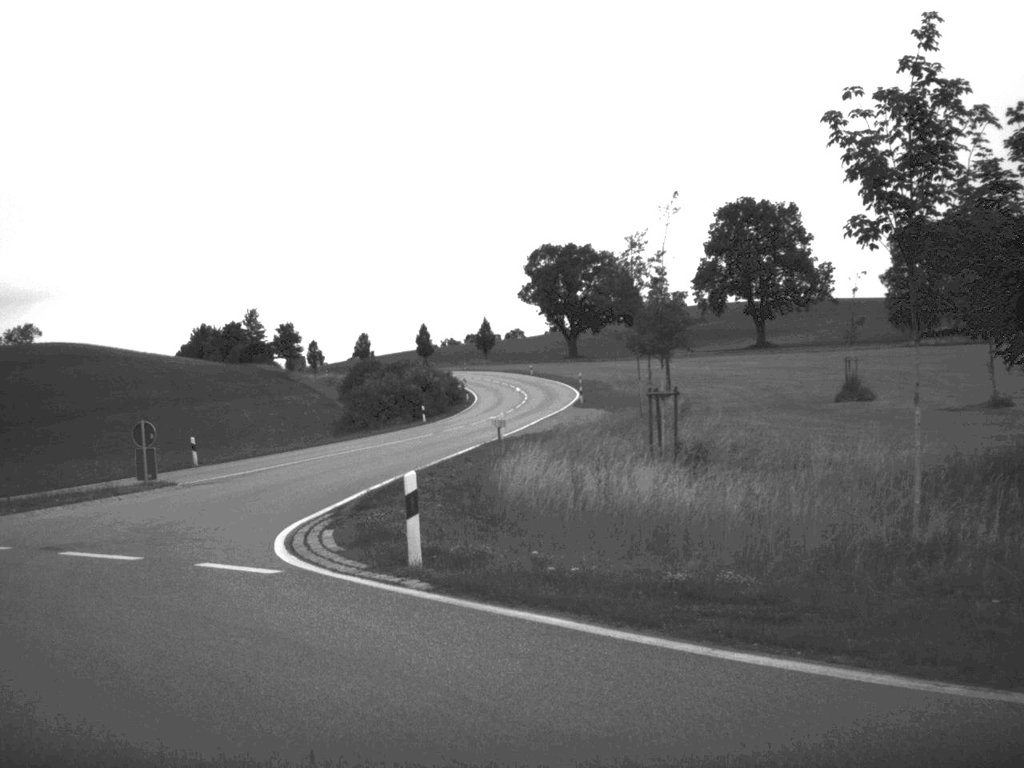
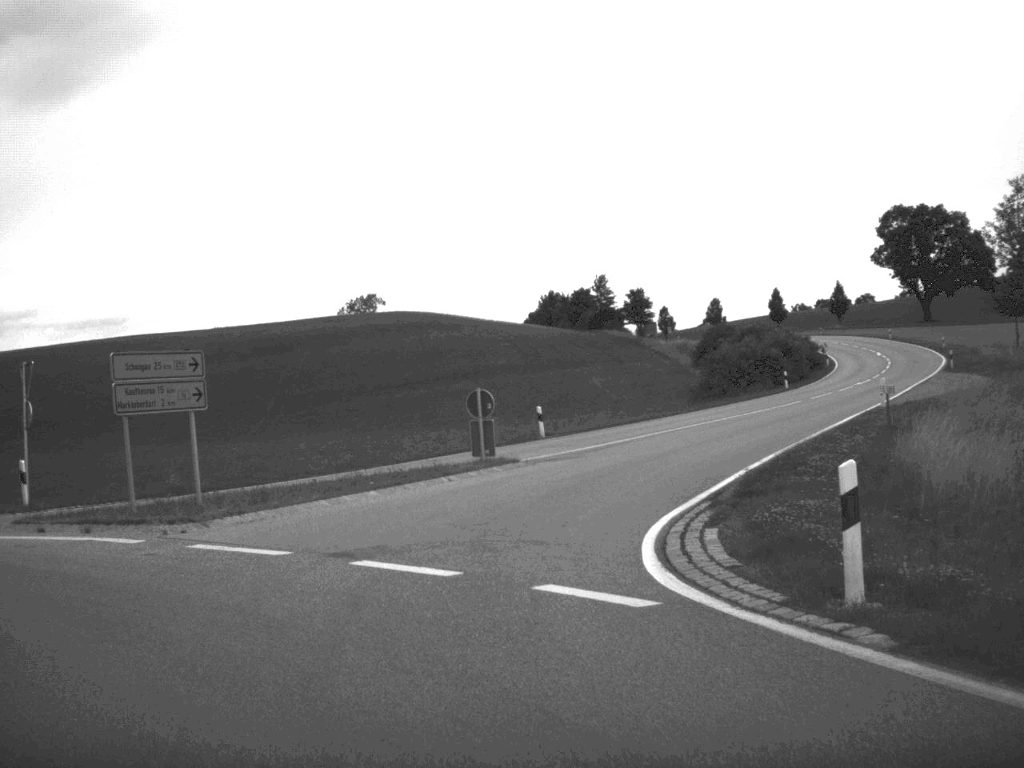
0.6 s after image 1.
(-0.6, +4.1) m; -16°
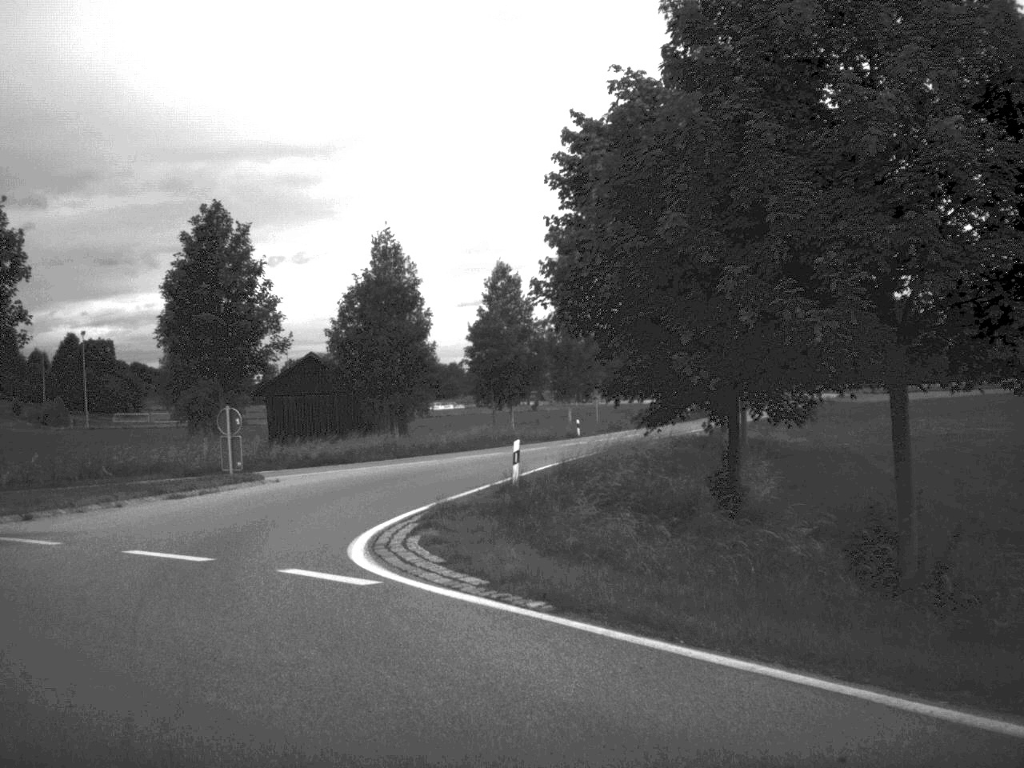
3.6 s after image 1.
(-13.2, +15.4) m; -79°
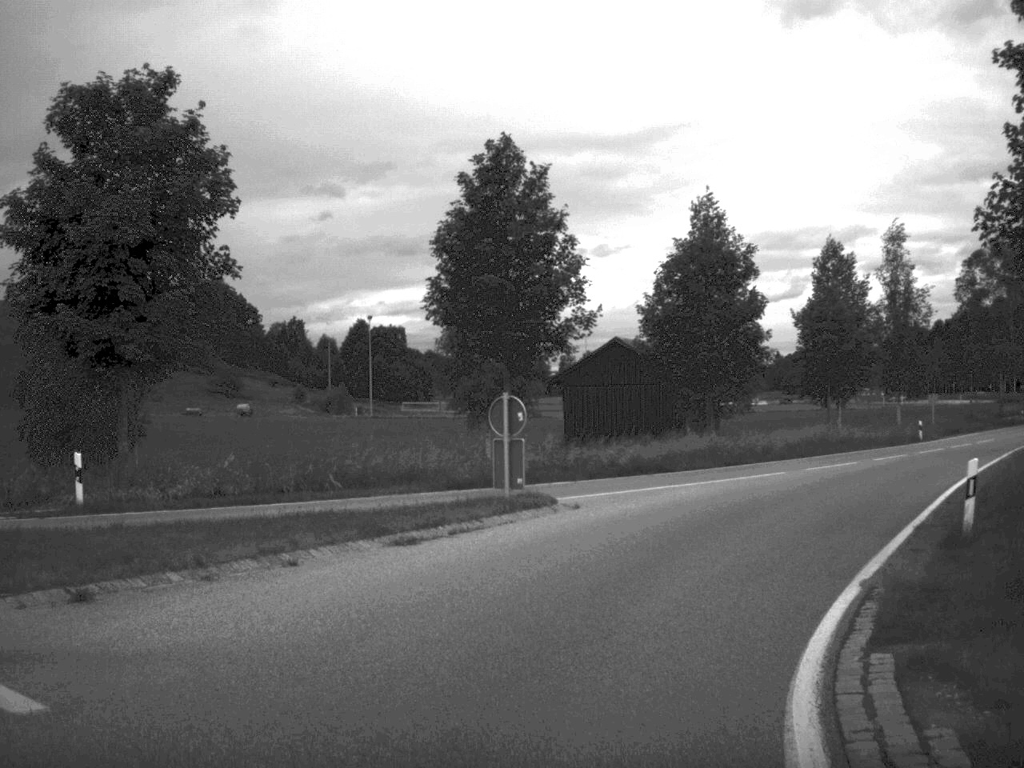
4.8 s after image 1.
(-1.5, +9.6) m; -13°
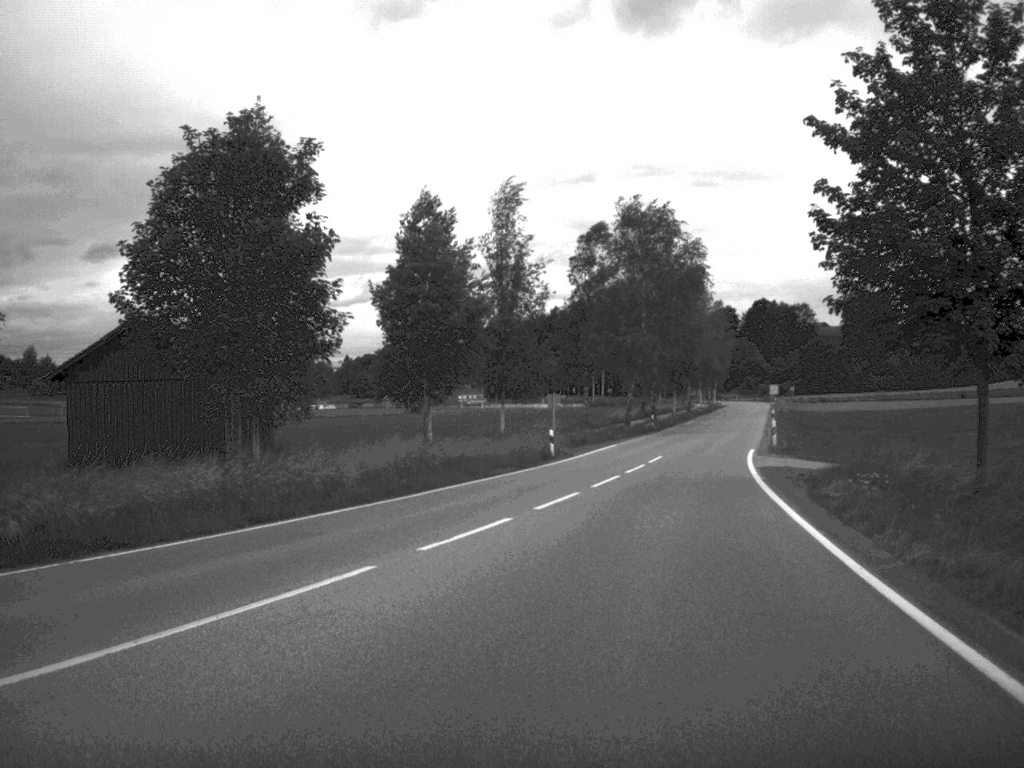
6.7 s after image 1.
(+3.0, +18.0) m; +19°
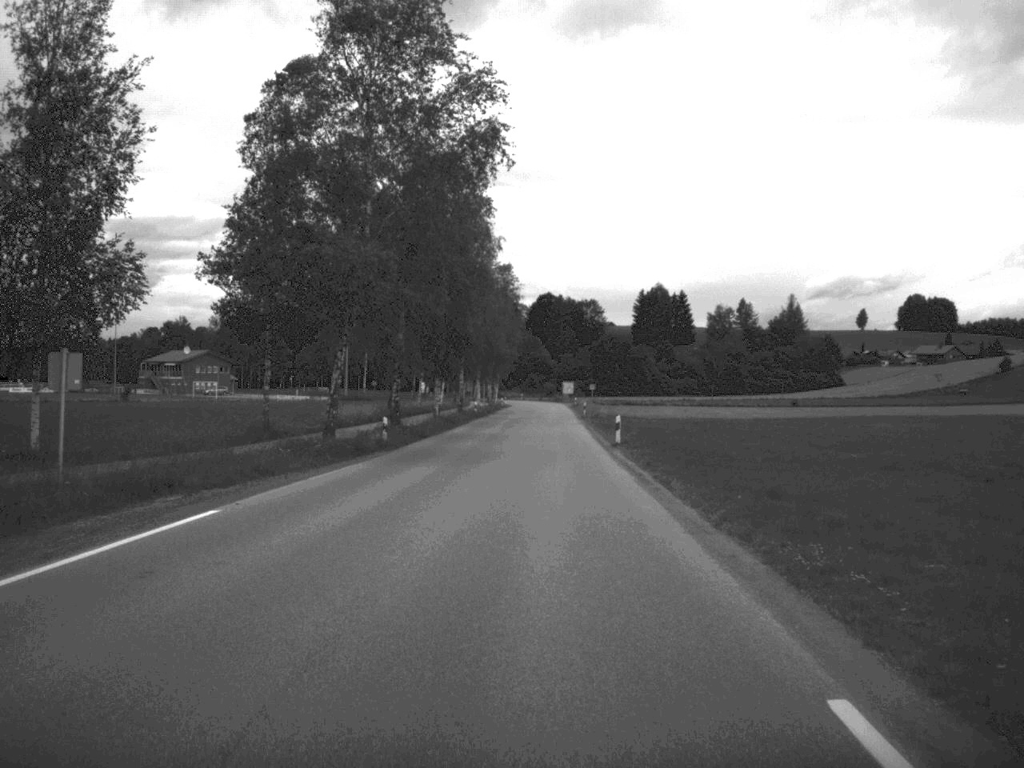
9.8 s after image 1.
(+4.8, +38.0) m; +9°
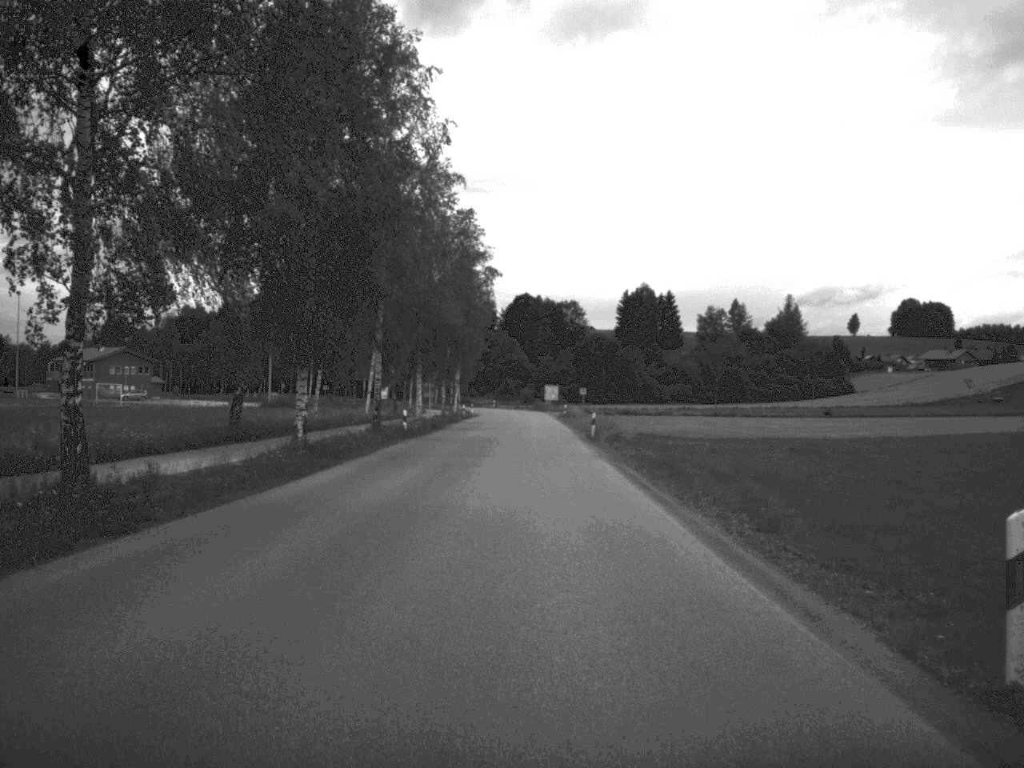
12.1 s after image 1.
(+0.4, +35.3) m; +1°
